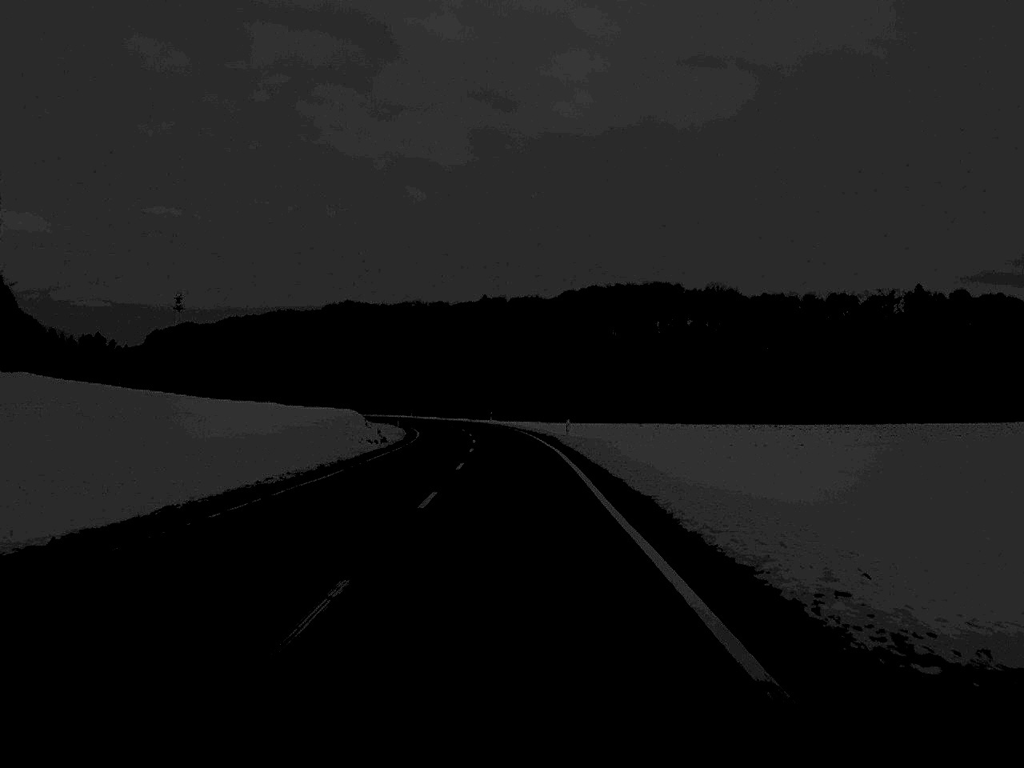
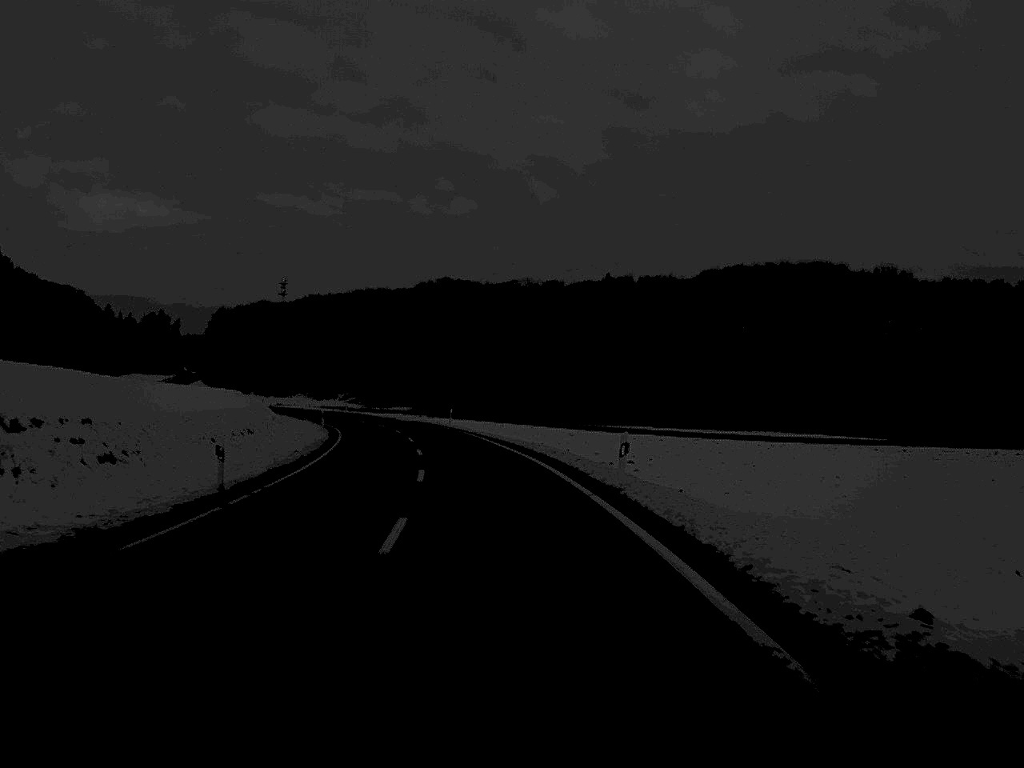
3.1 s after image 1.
(-2.2, +77.6) m; -5°
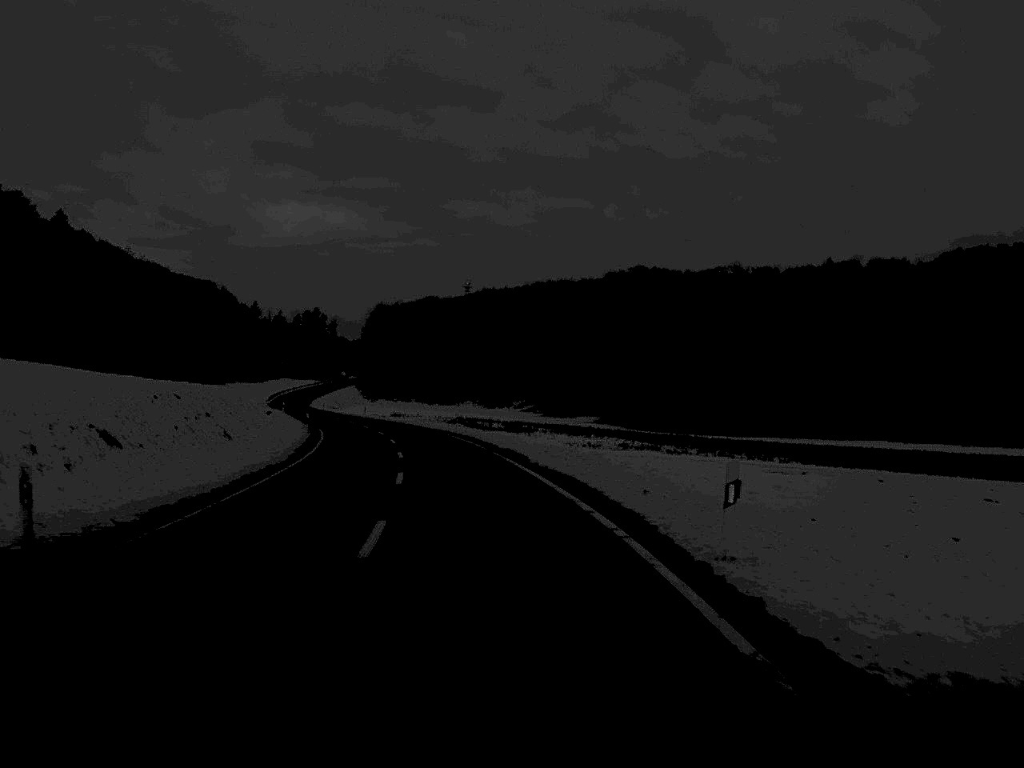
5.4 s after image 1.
(-4.2, +59.8) m; -9°
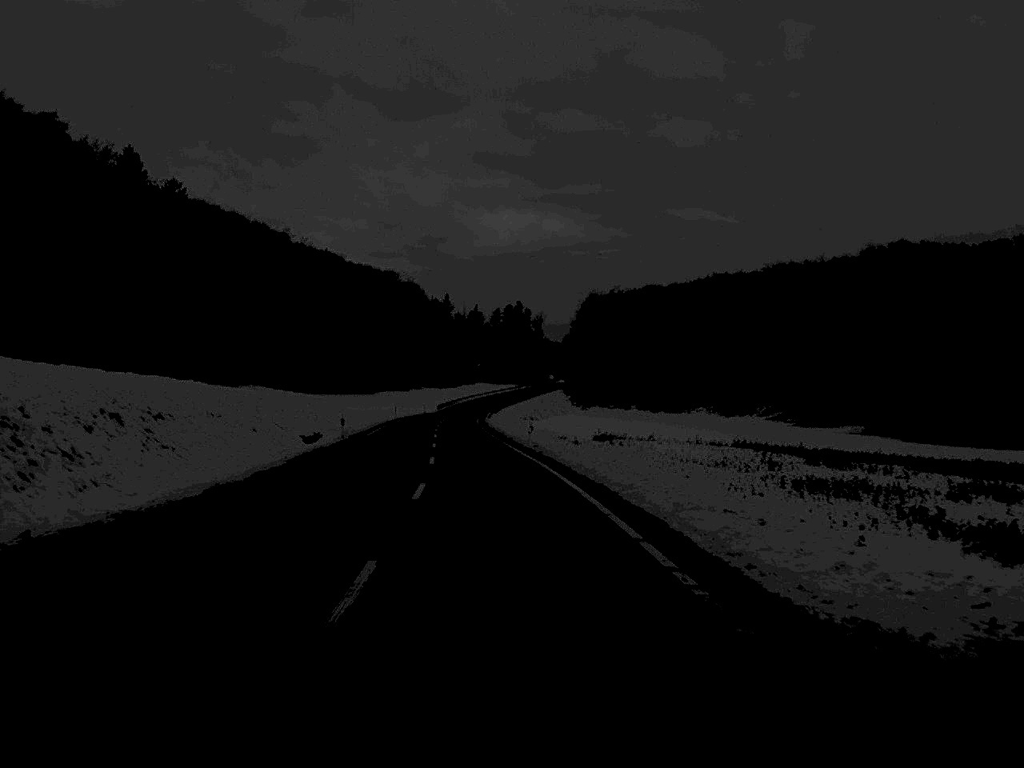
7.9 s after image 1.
(-5.8, +63.6) m; -10°
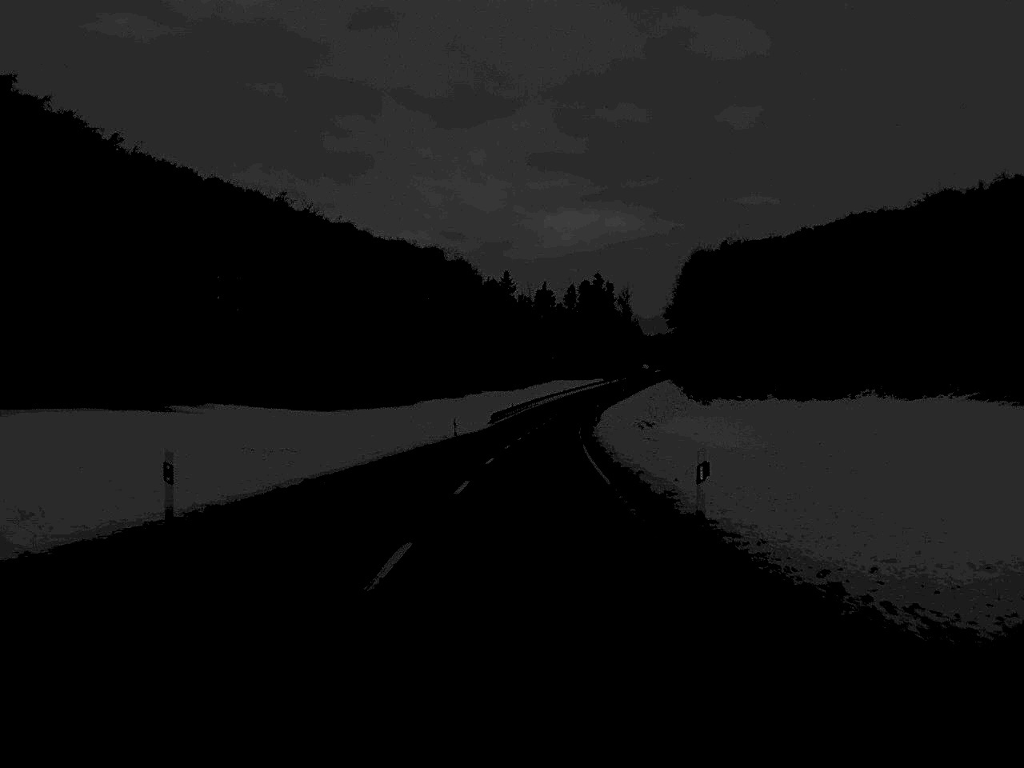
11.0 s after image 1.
(-4.0, +81.5) m; -3°
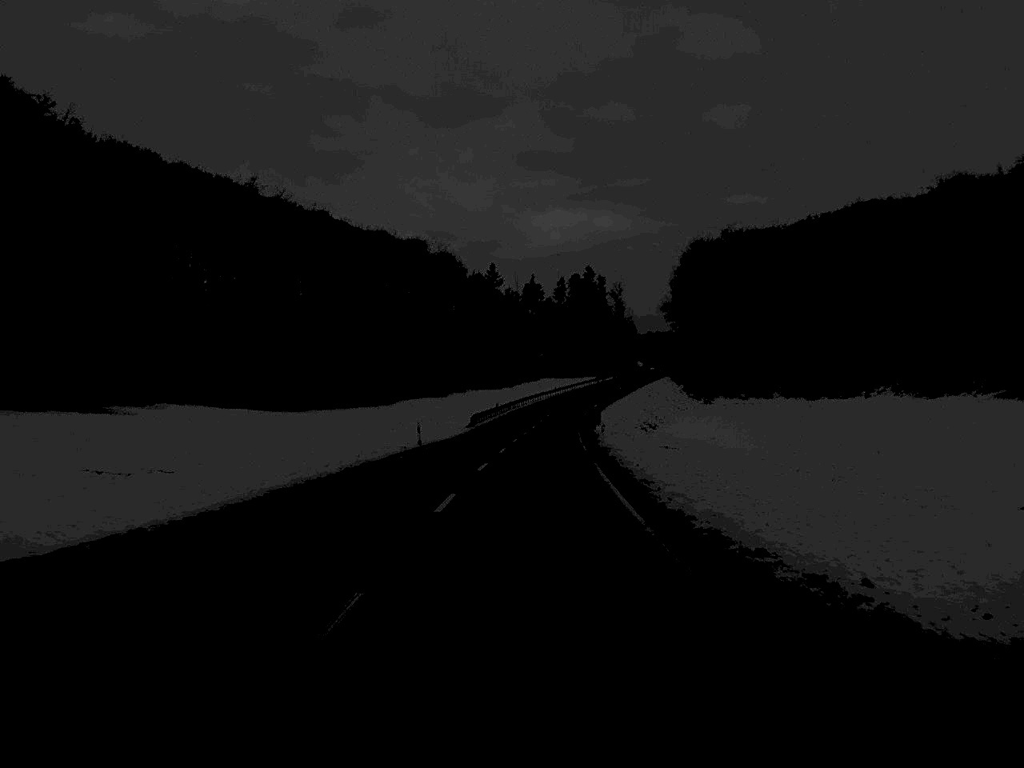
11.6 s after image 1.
(+0.1, +15.7) m; +1°
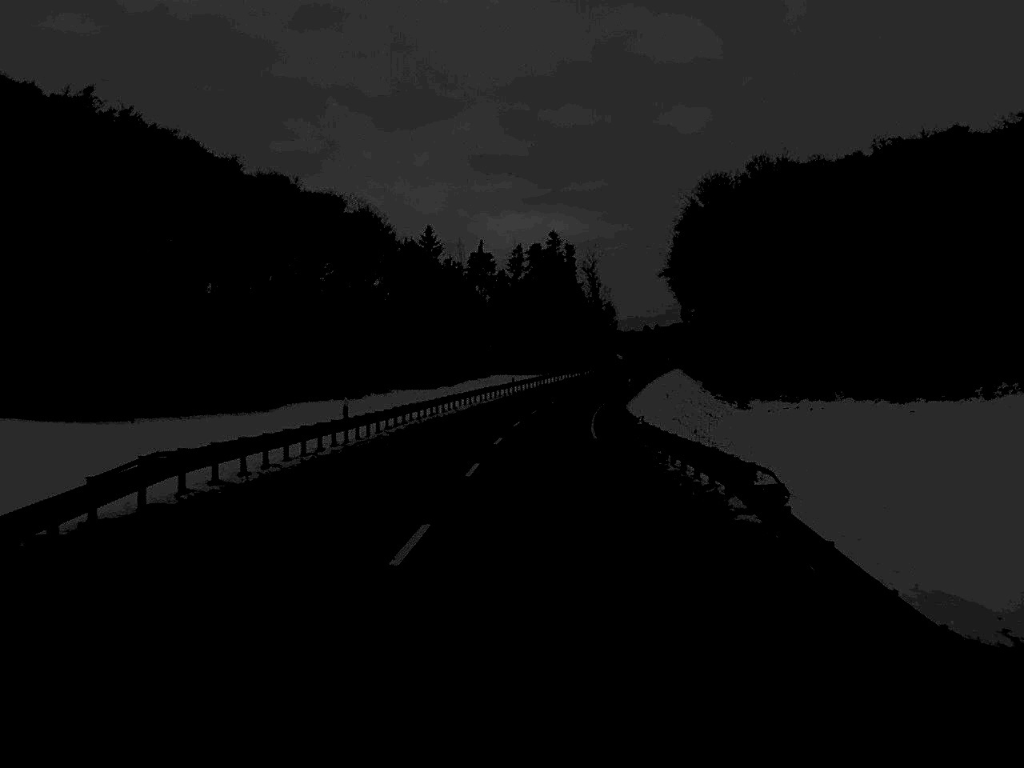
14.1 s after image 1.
(+1.2, +66.3) m; +2°
